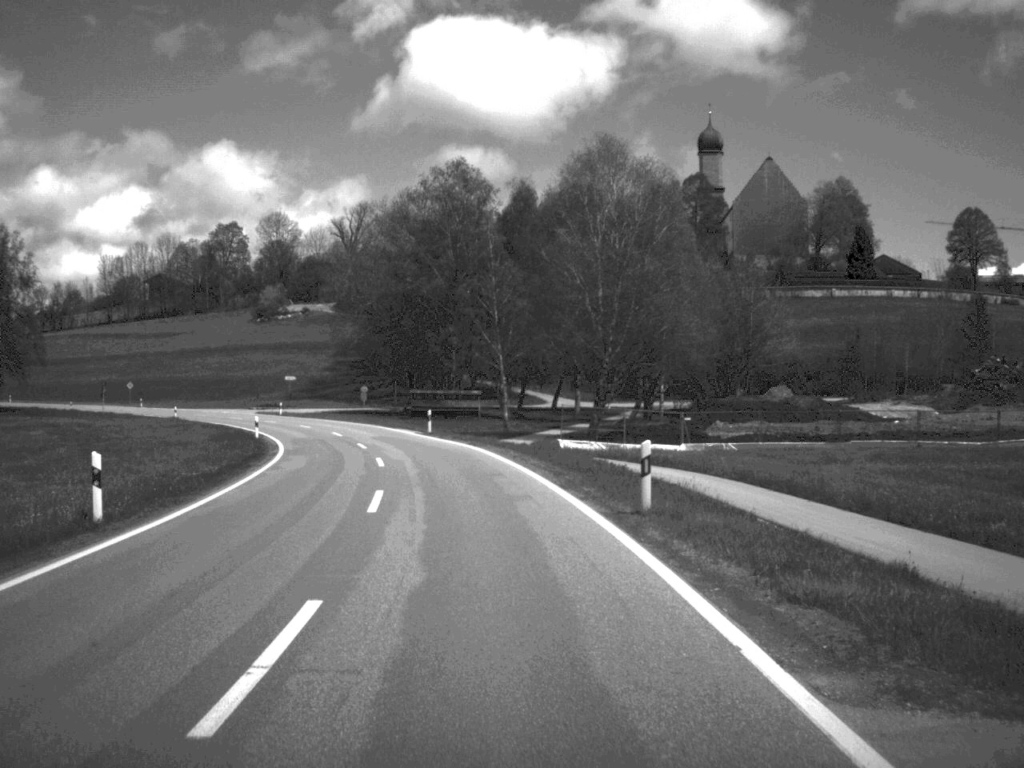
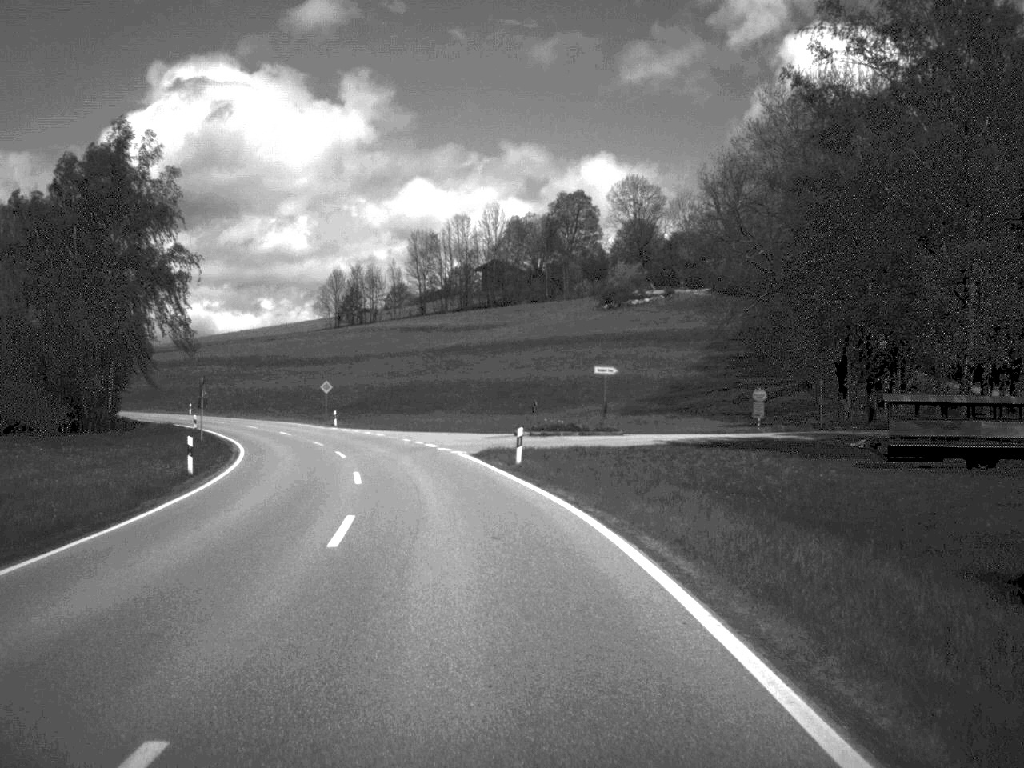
(-8.9, +62.7) m; -17°
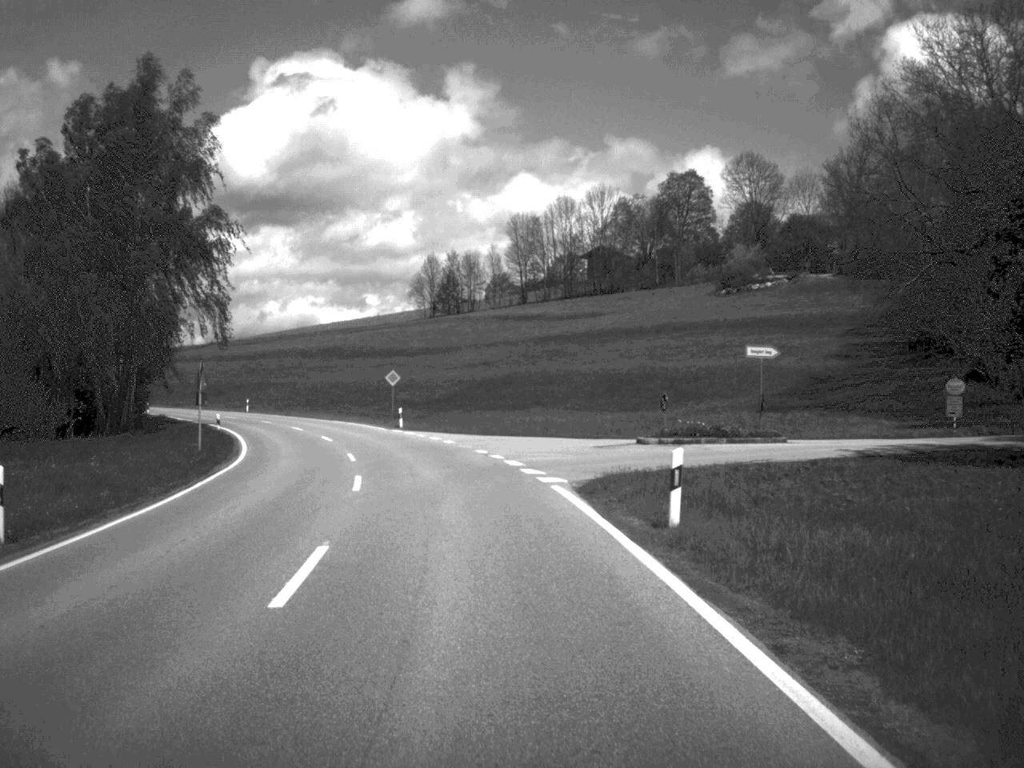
(-0.7, +16.0) m; -5°
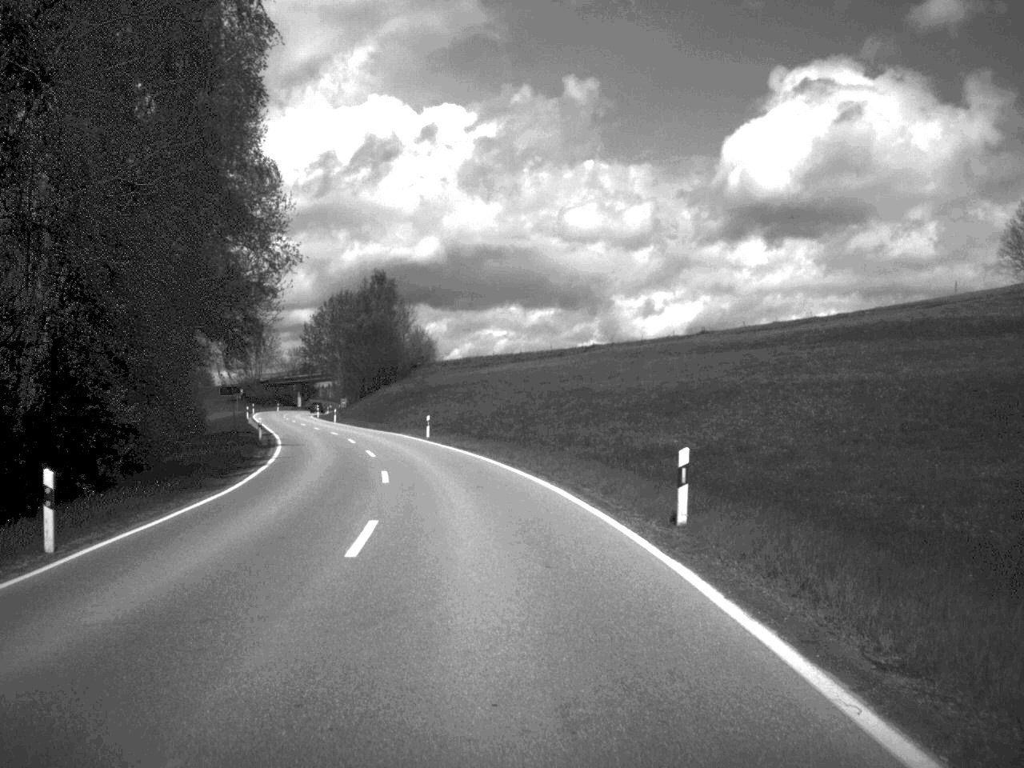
(-16.1, +77.5) m; -23°
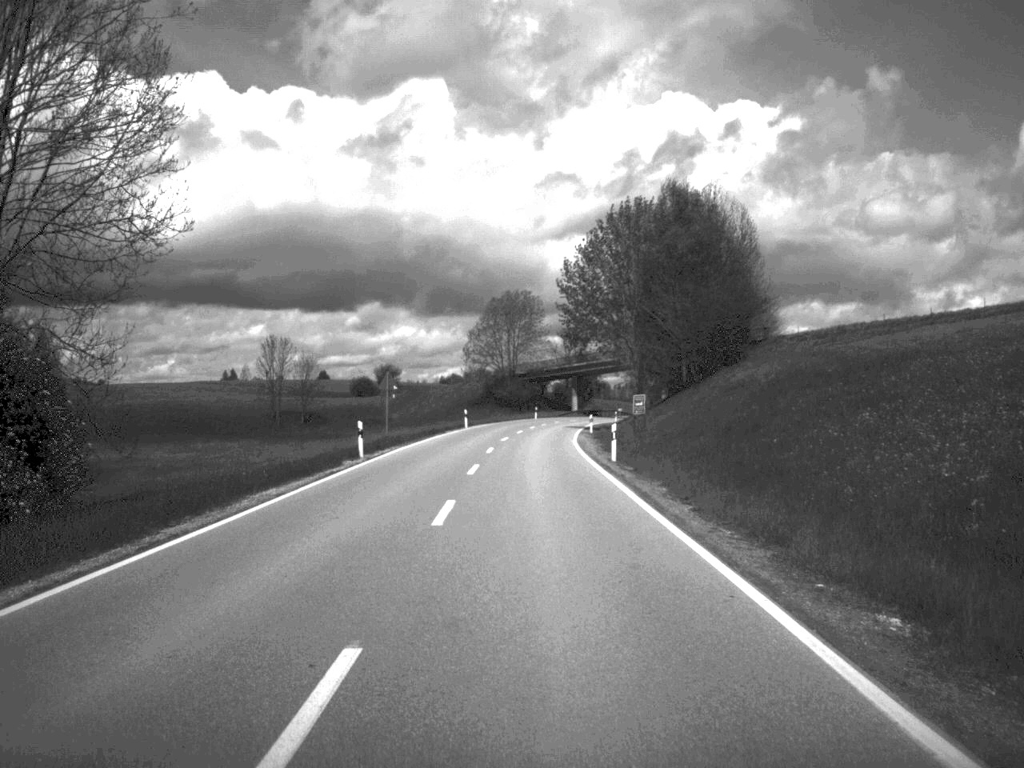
(-9.5, +67.5) m; -13°
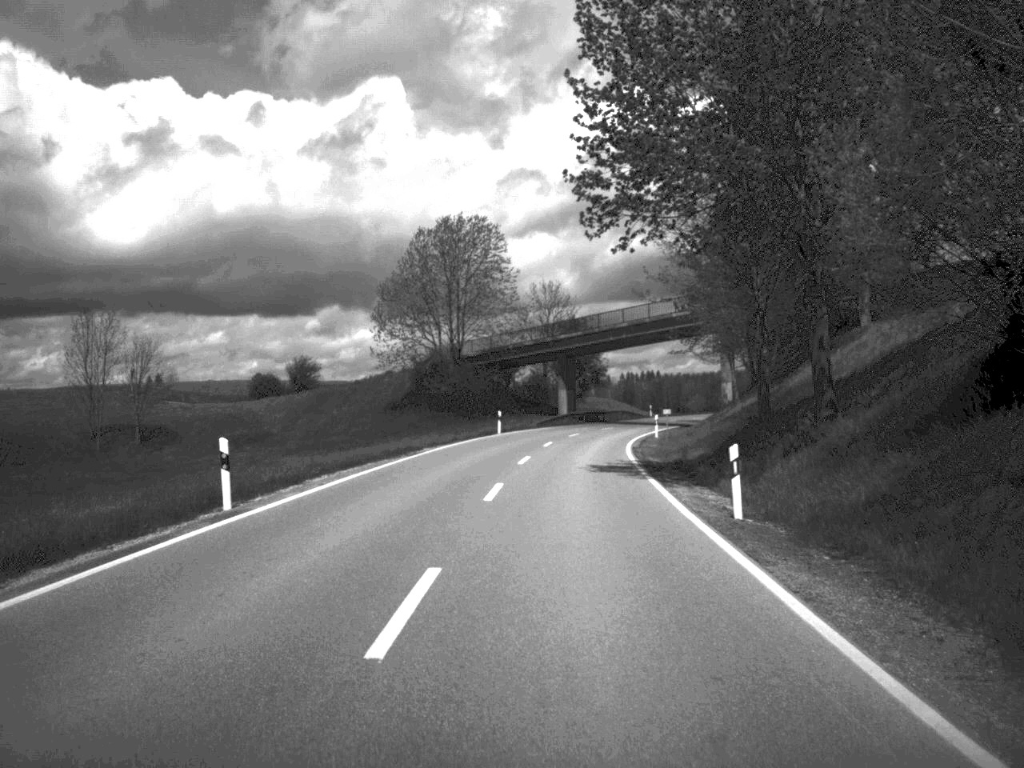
(+0.3, +55.5) m; +2°
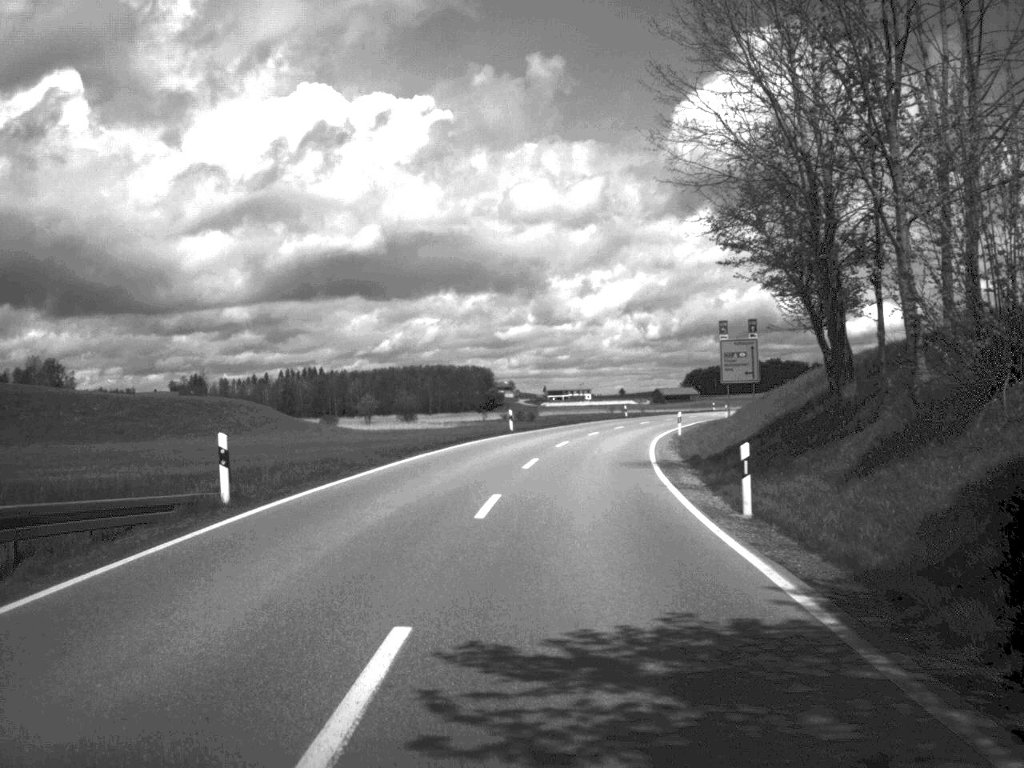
(+9.6, +84.5) m; +15°
